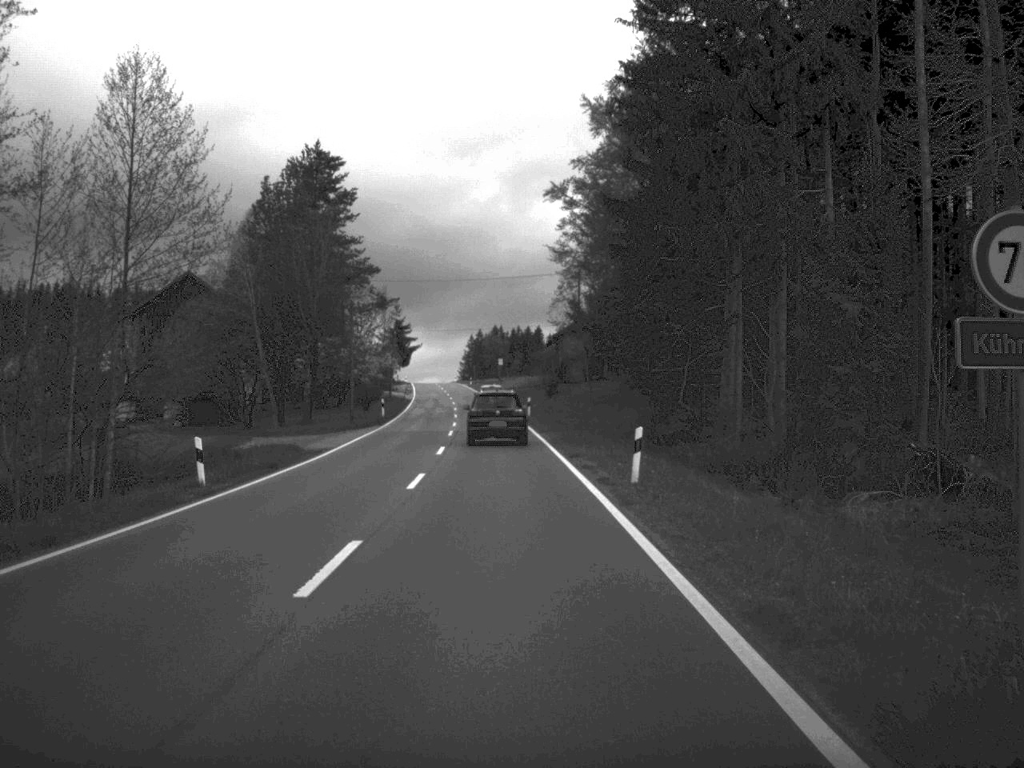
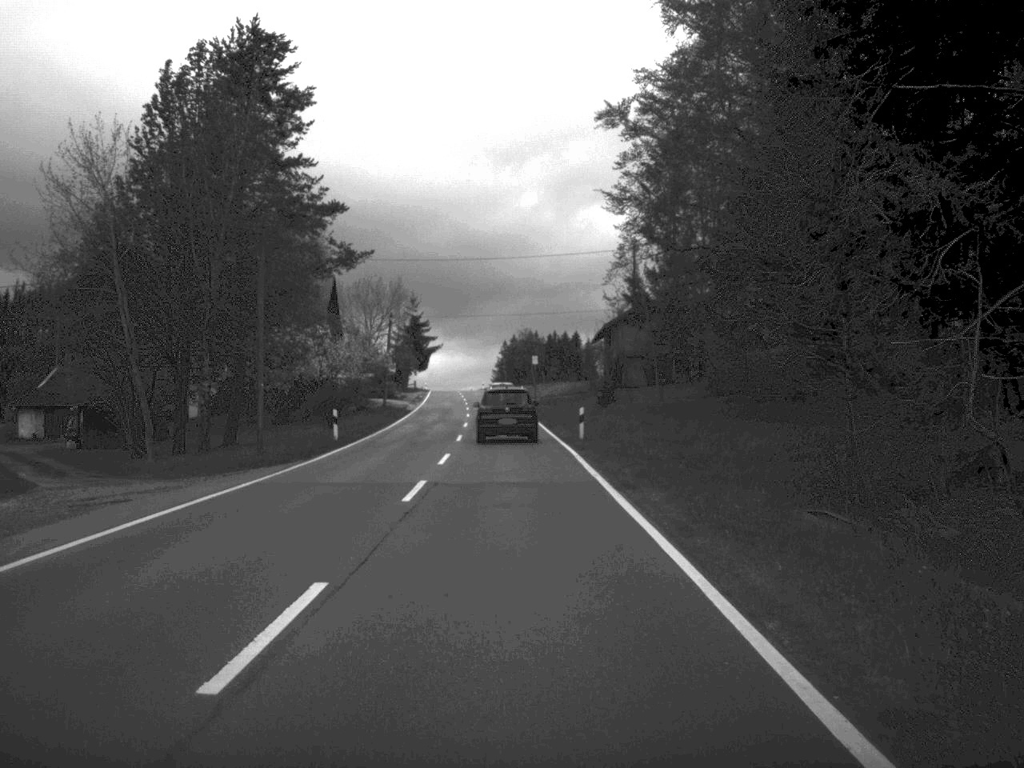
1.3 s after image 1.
(-0.4, +26.6) m; -2°
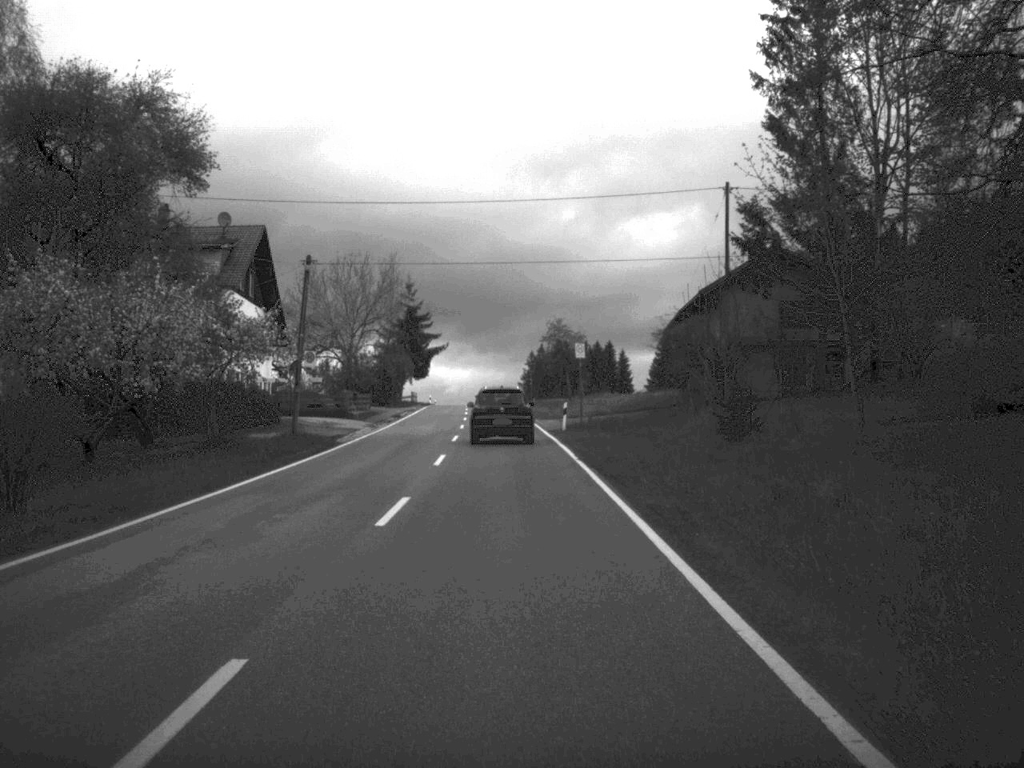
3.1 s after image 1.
(-0.4, +36.2) m; -1°
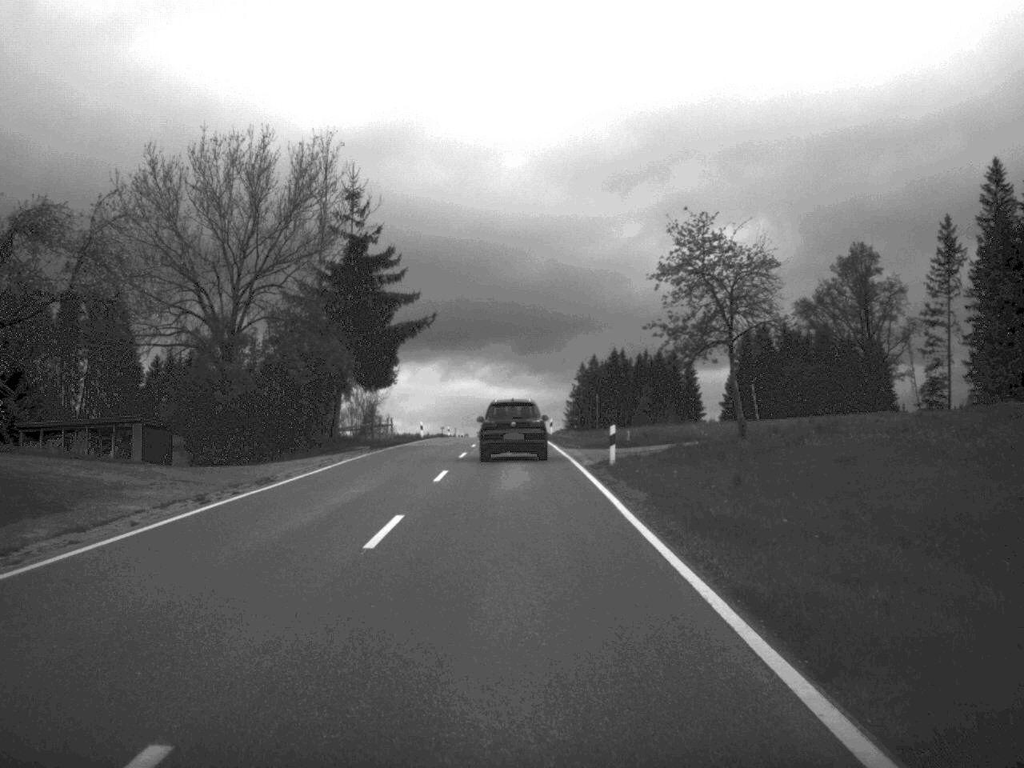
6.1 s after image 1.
(-1.3, +60.2) m; -2°
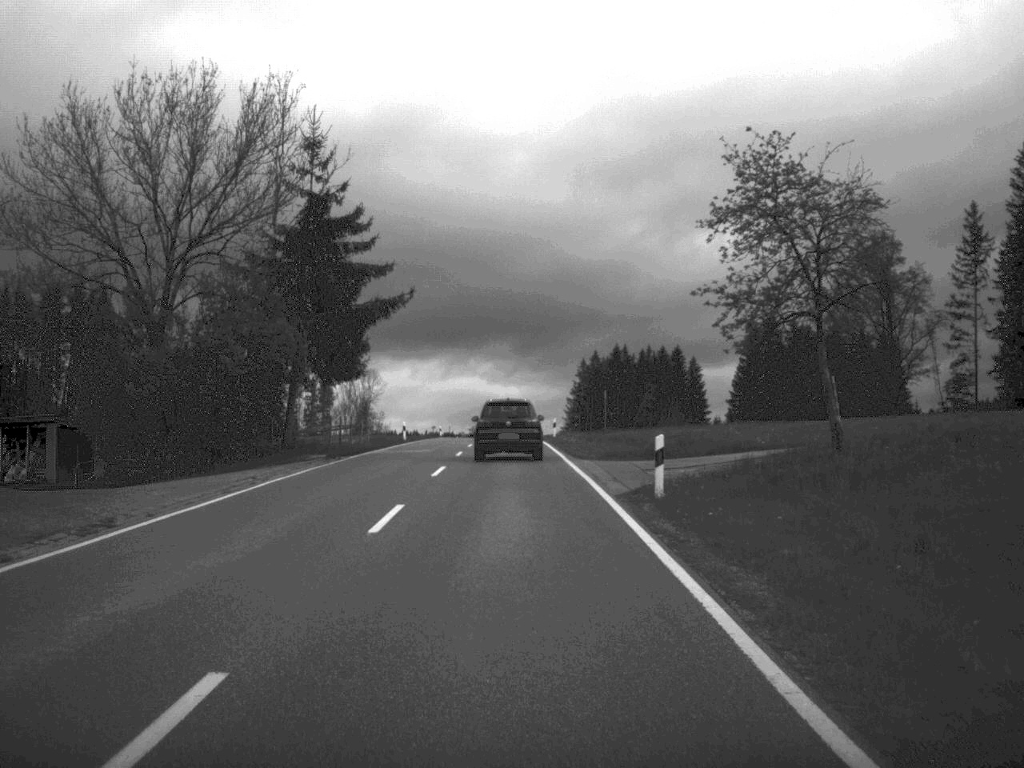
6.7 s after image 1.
(0.0, +10.5) m; 0°
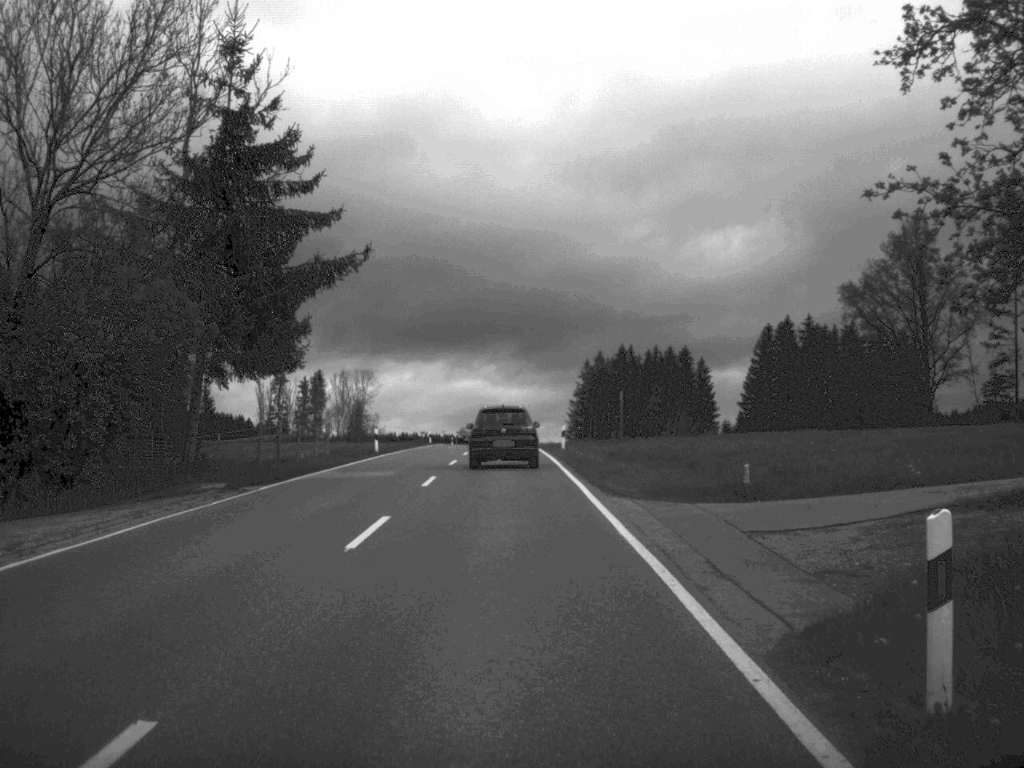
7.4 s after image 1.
(0.0, +12.9) m; 0°
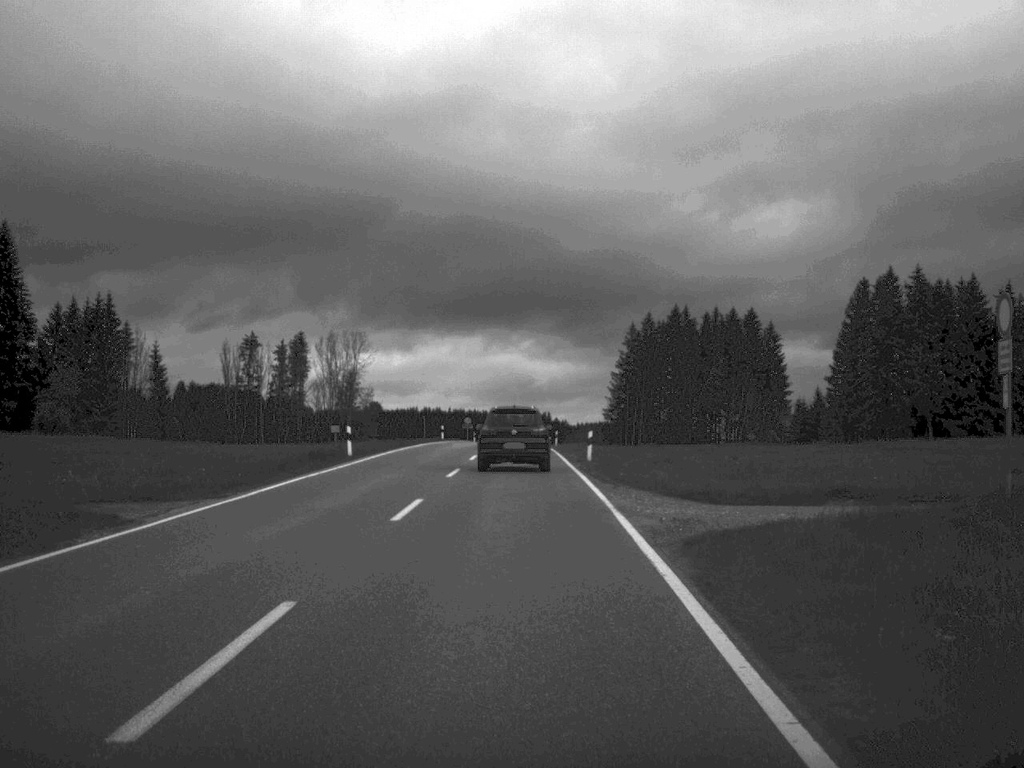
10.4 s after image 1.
(-0.7, +54.6) m; -2°
